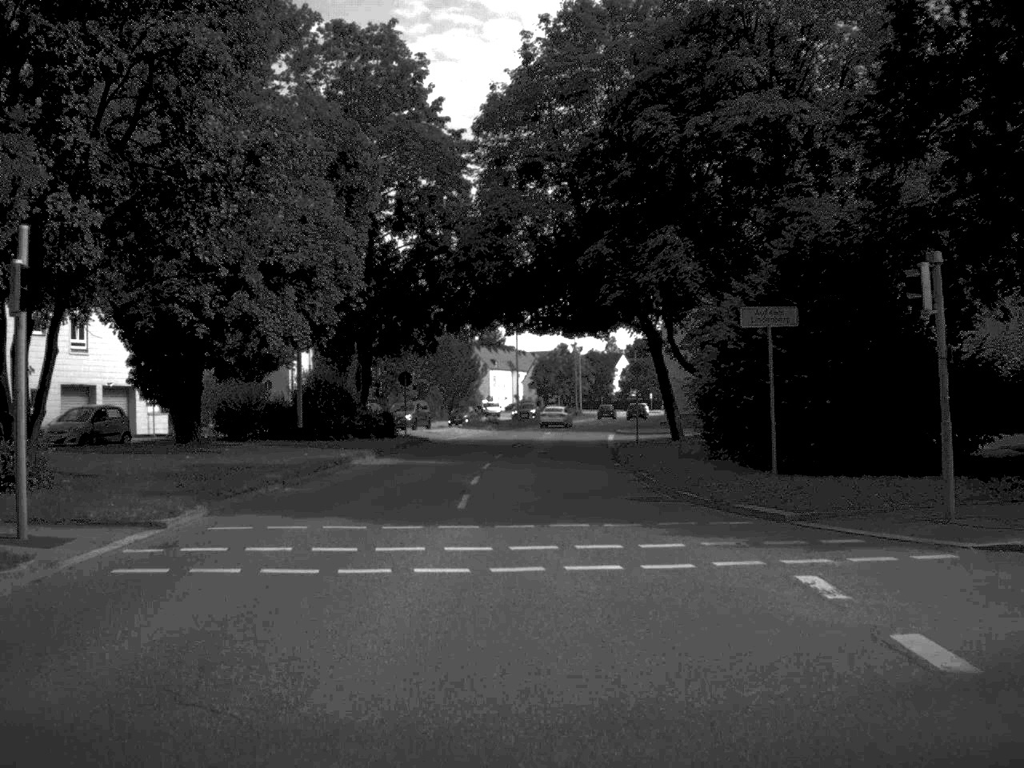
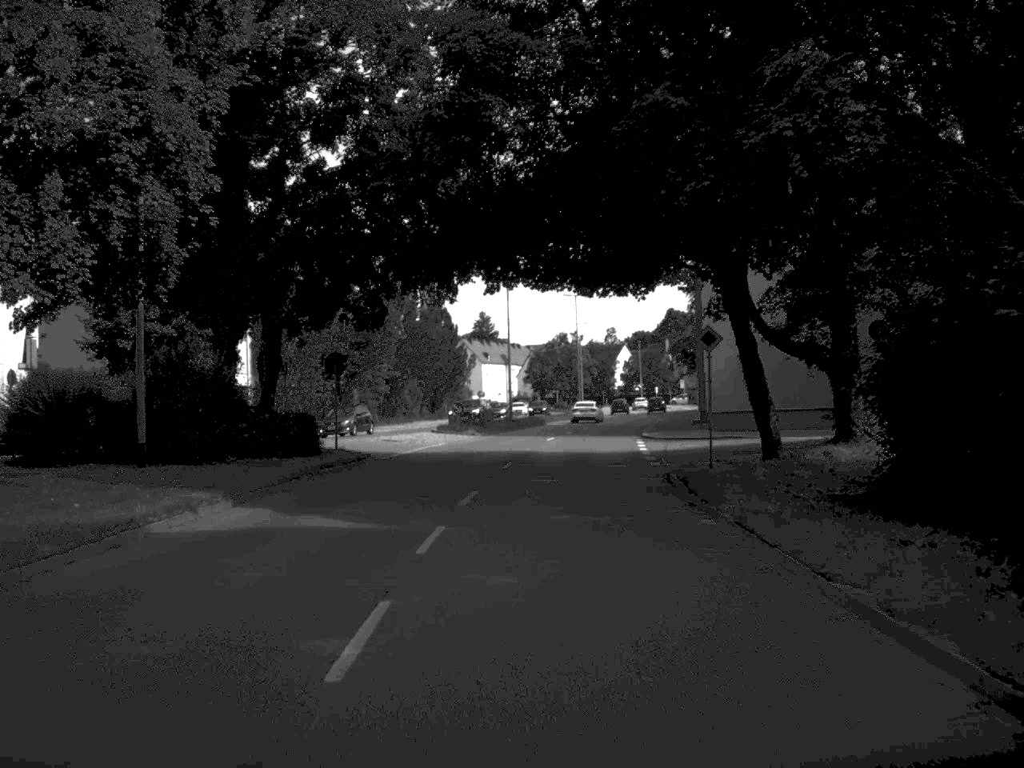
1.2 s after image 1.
(0.0, +17.7) m; 0°
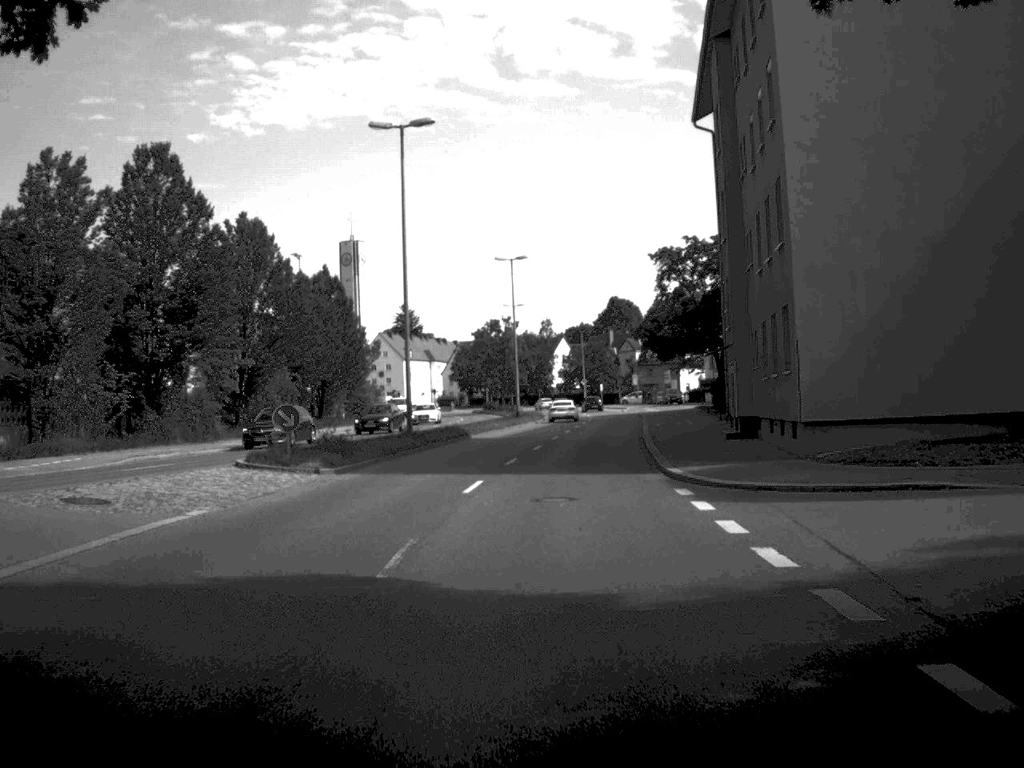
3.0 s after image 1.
(+0.6, +27.4) m; +3°
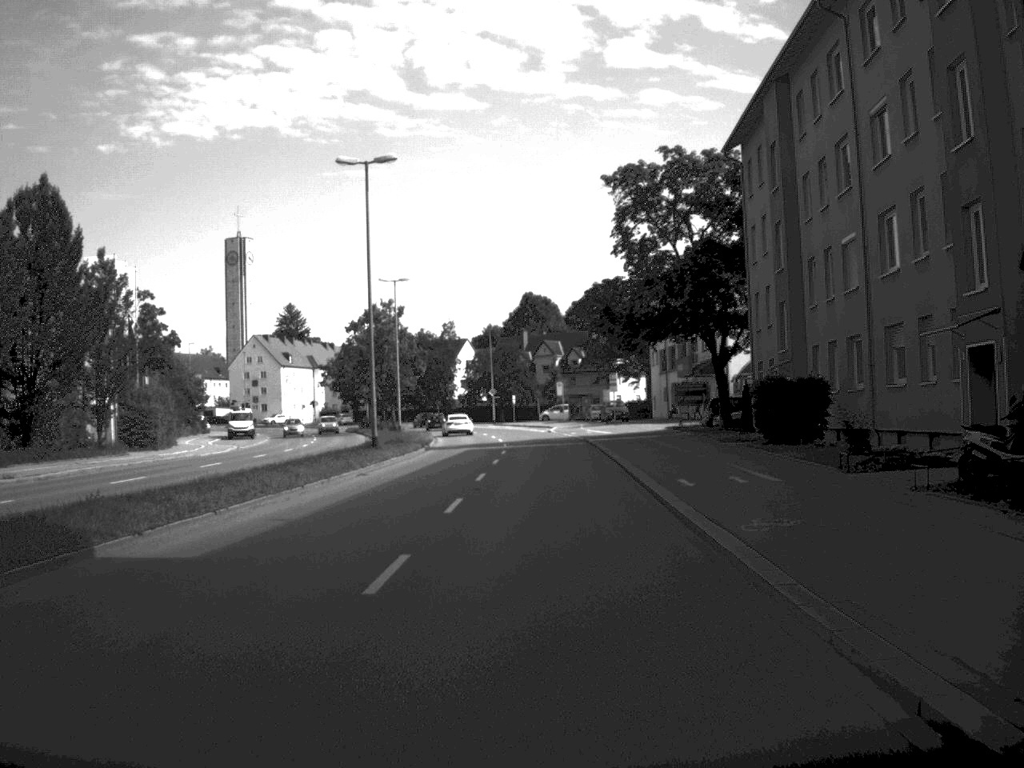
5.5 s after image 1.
(+1.3, +35.6) m; +4°
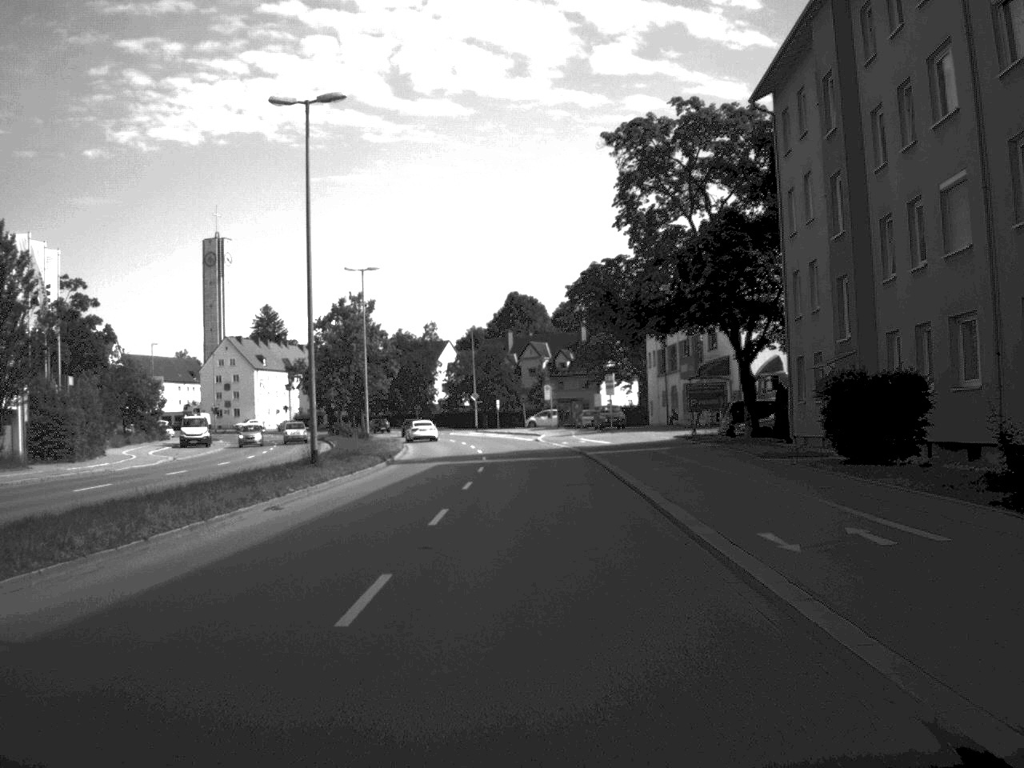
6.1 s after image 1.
(0.0, +9.7) m; +1°
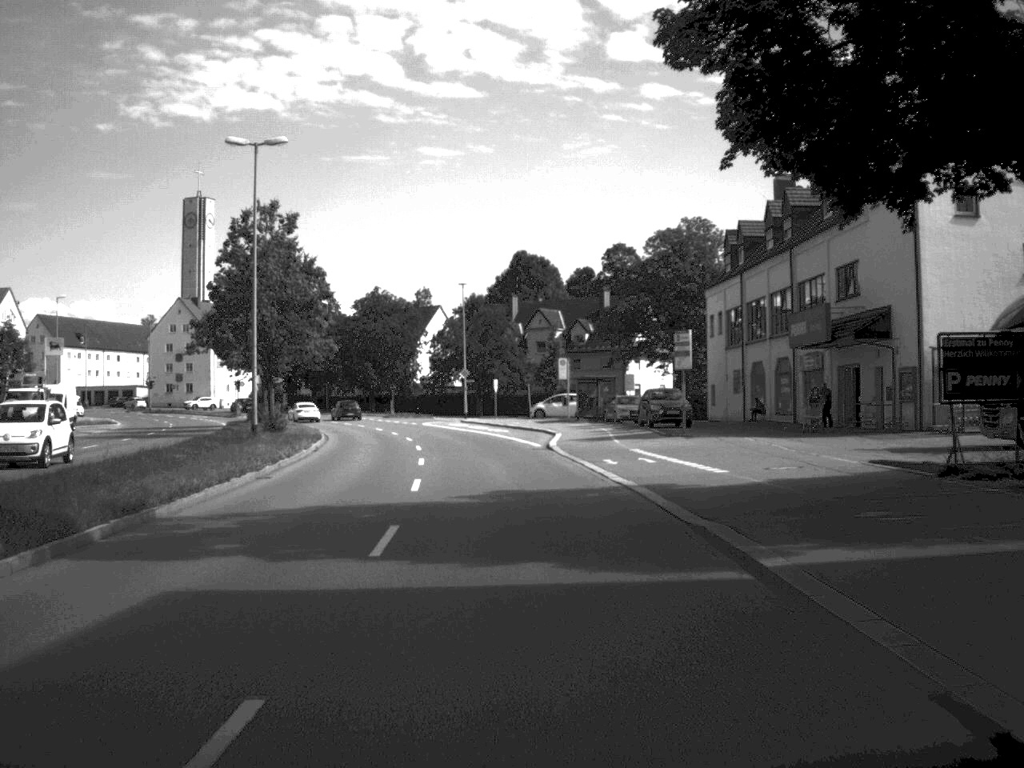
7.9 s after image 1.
(0.0, +31.5) m; -1°
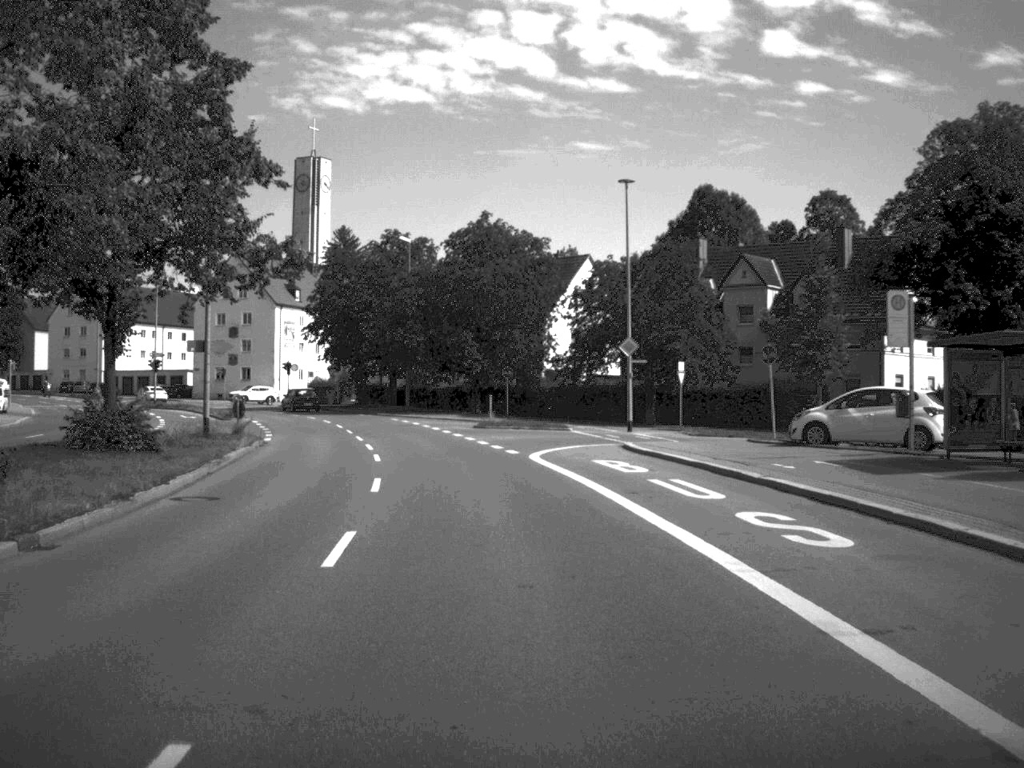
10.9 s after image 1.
(-2.5, +45.2) m; -7°
